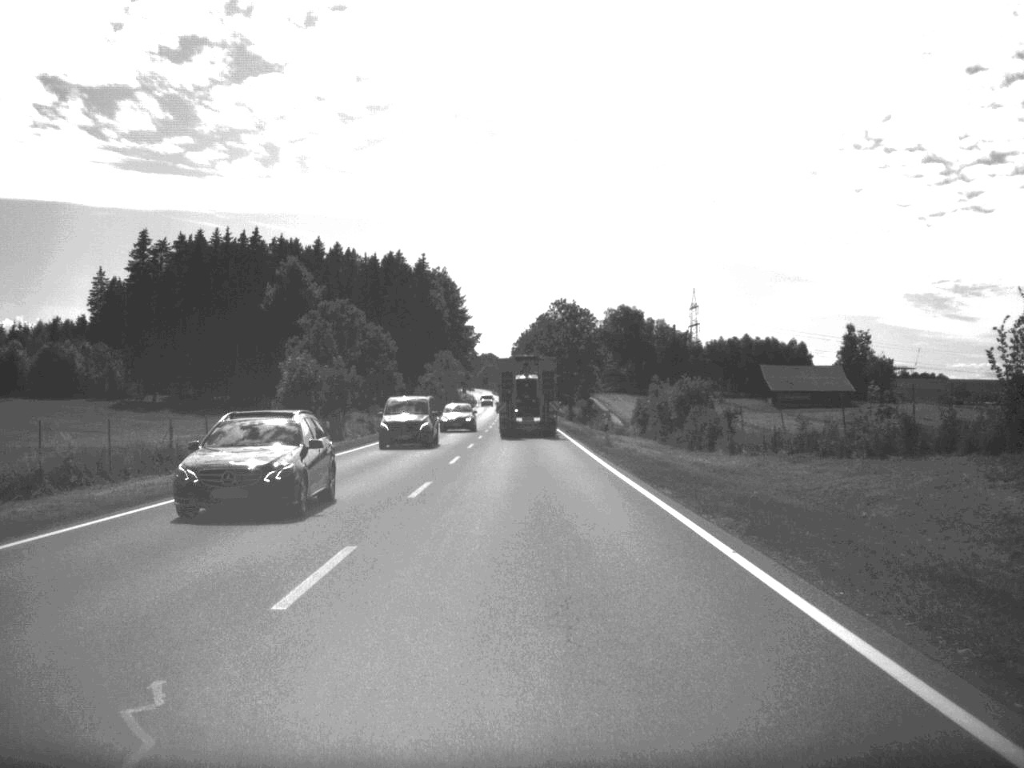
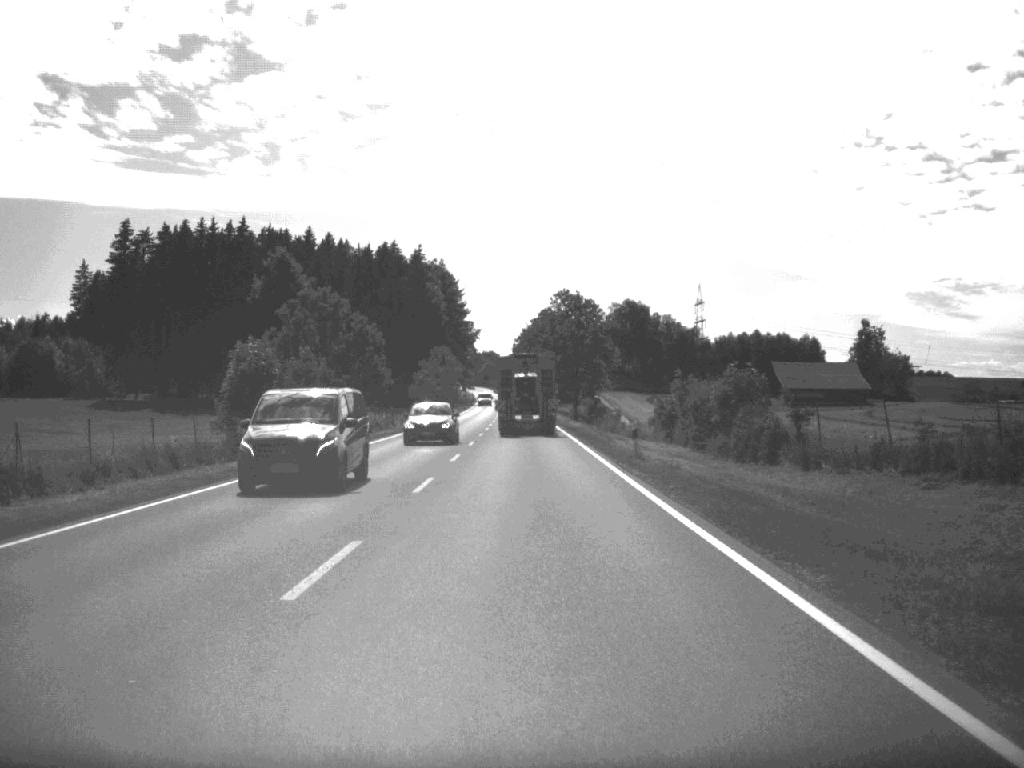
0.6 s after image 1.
(0.0, +11.2) m; 0°
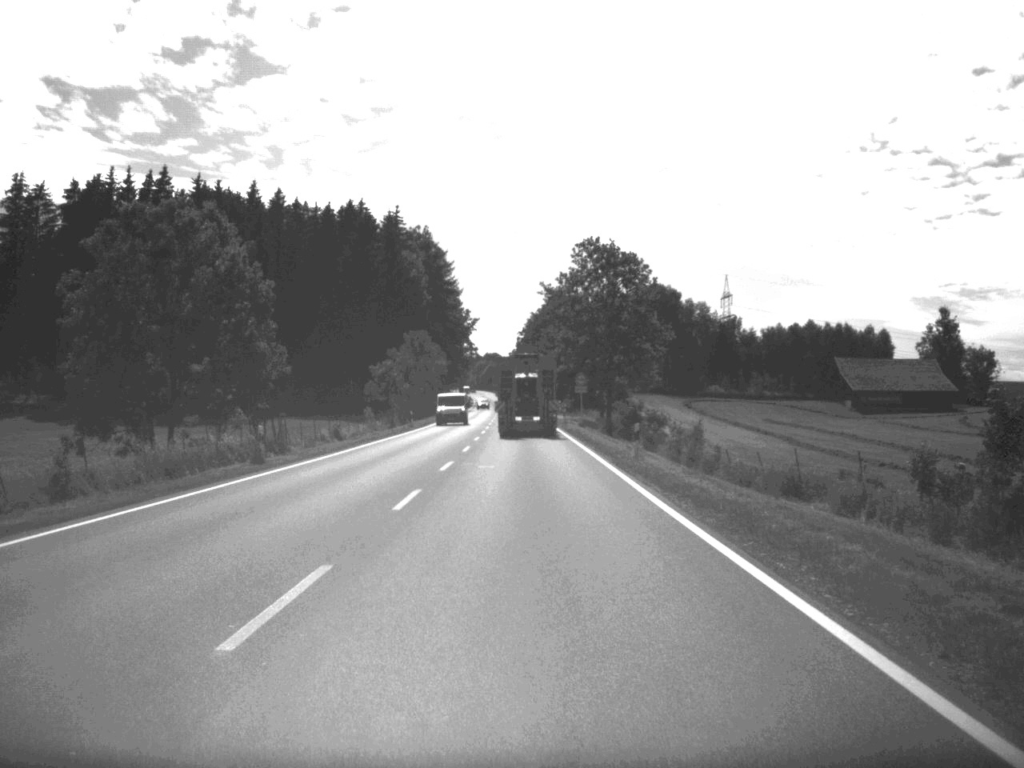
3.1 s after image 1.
(-0.2, +49.5) m; 0°
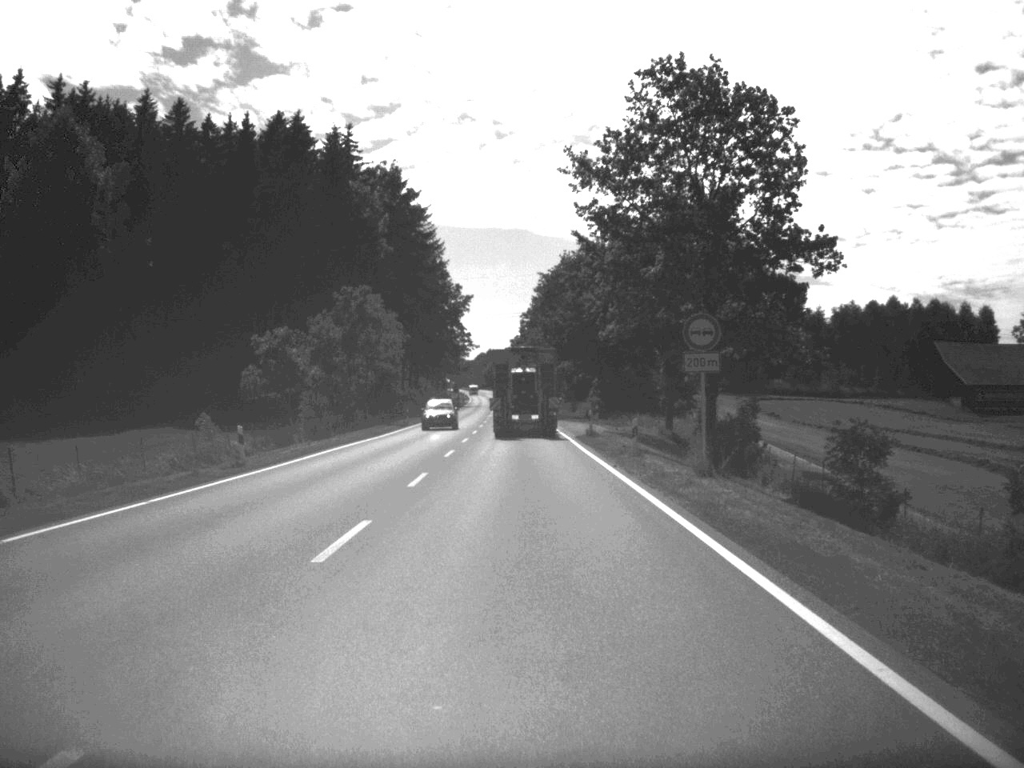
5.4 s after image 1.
(-0.1, +51.0) m; 0°
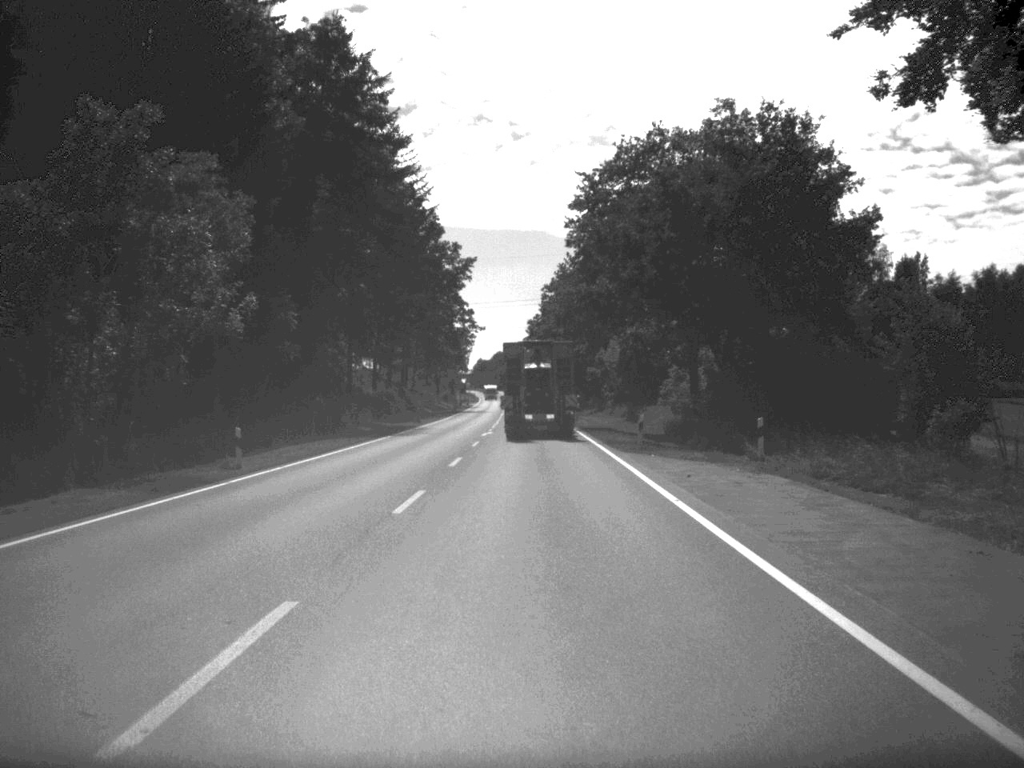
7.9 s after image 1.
(-0.5, +52.1) m; -1°
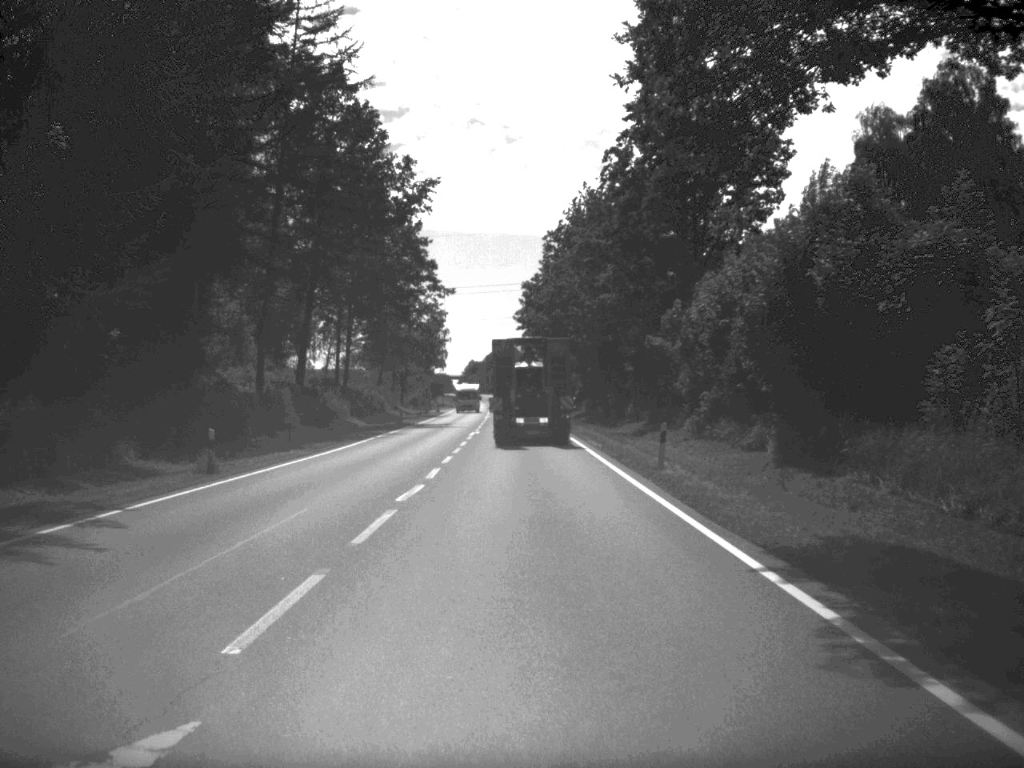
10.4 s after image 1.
(+0.1, +50.9) m; 0°
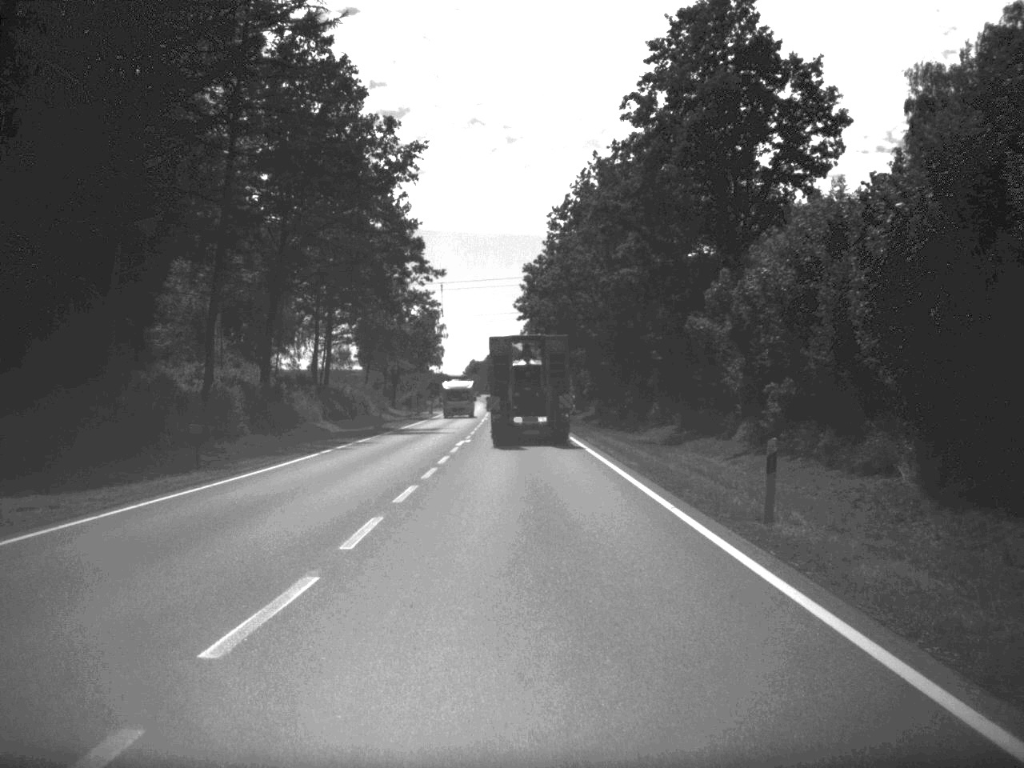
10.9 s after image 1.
(0.0, +12.1) m; 0°
